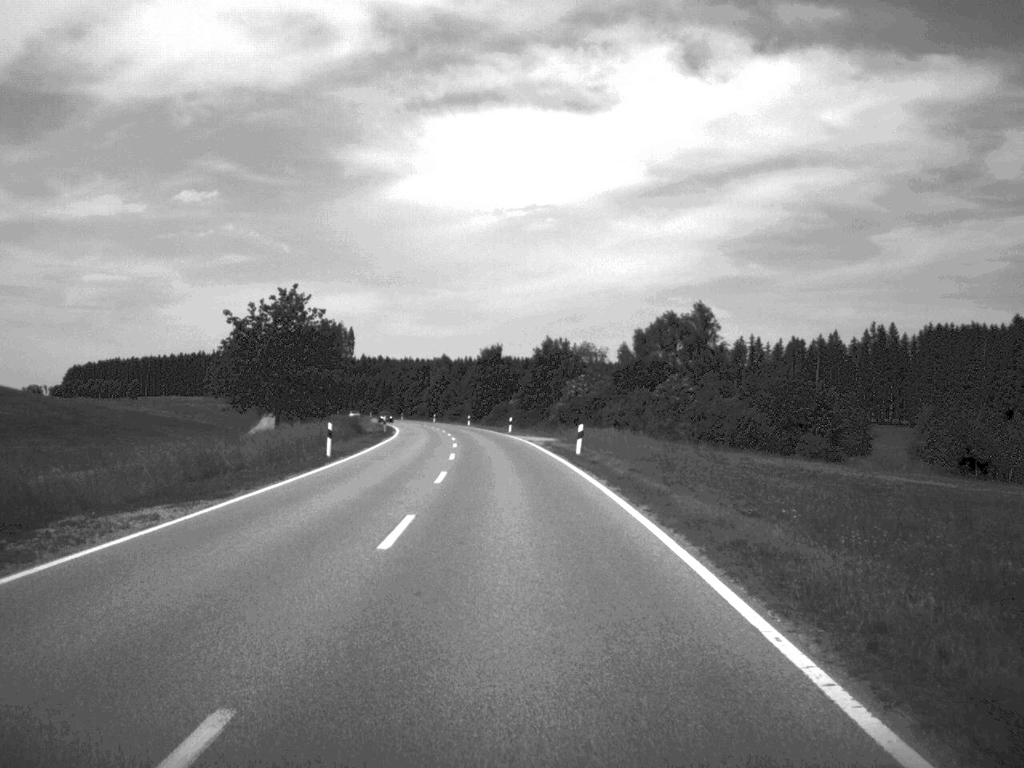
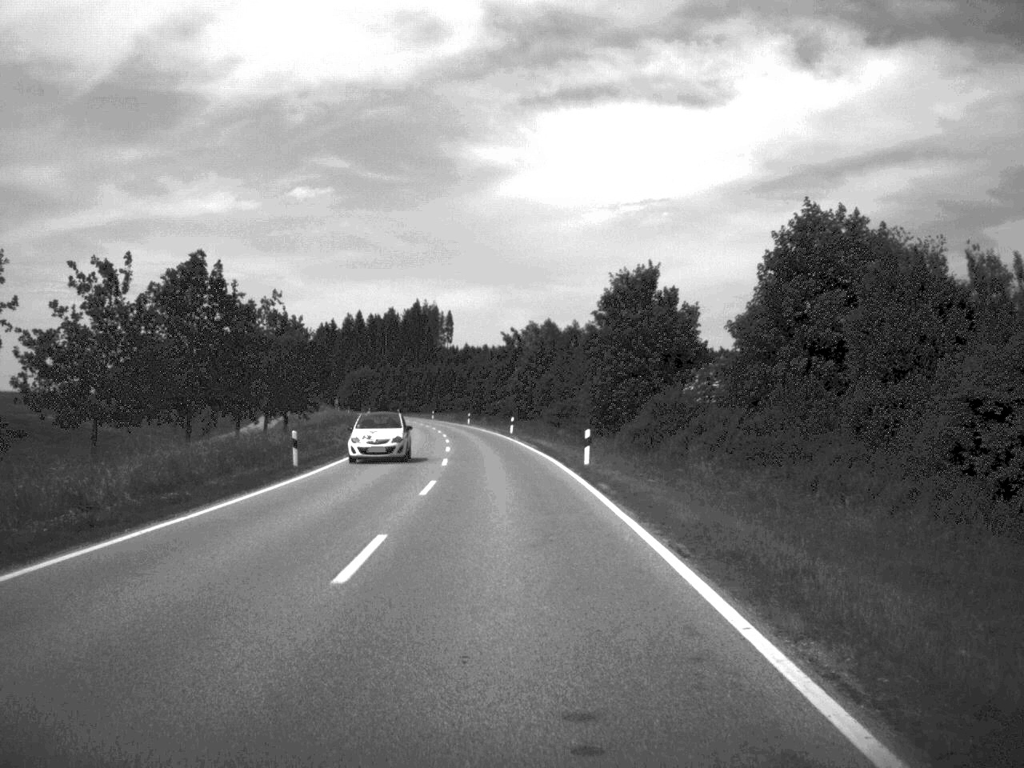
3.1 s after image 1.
(-3.7, +84.3) m; -5°
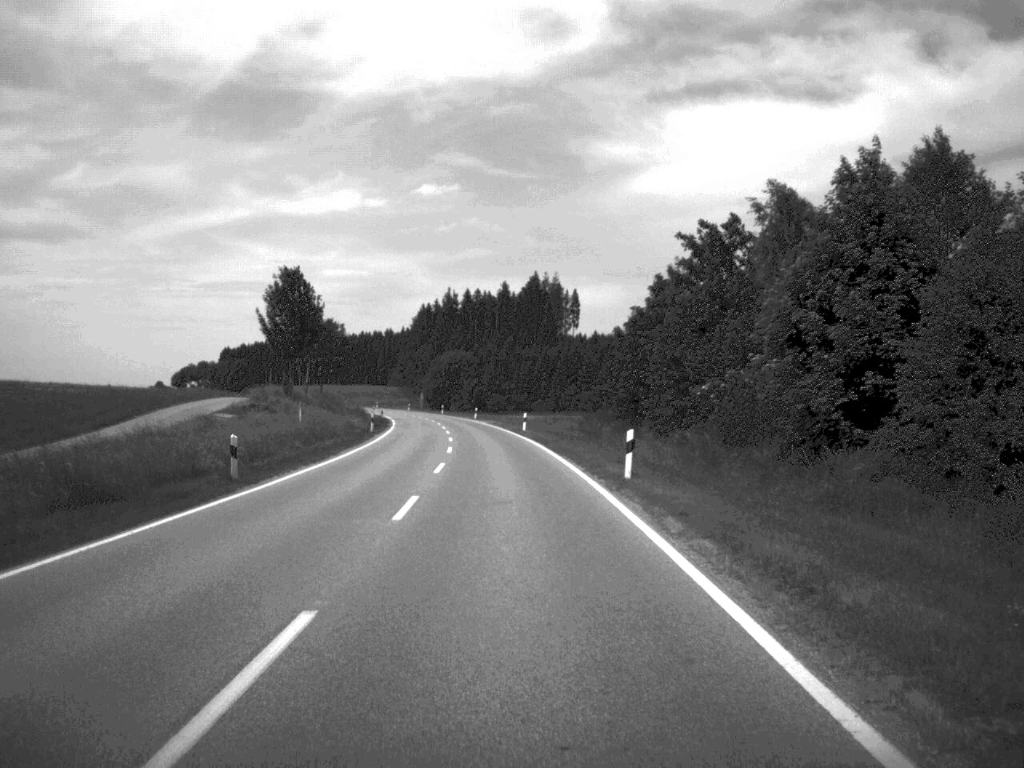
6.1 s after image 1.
(-4.5, +87.5) m; -6°
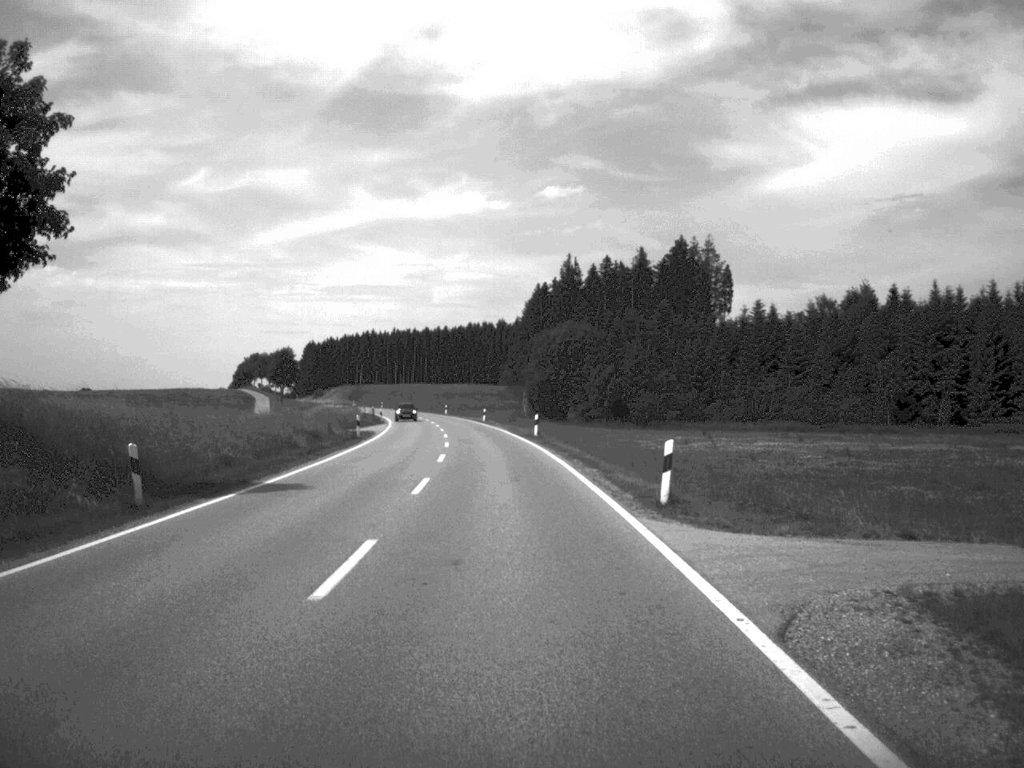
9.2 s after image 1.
(-4.4, +88.2) m; -6°
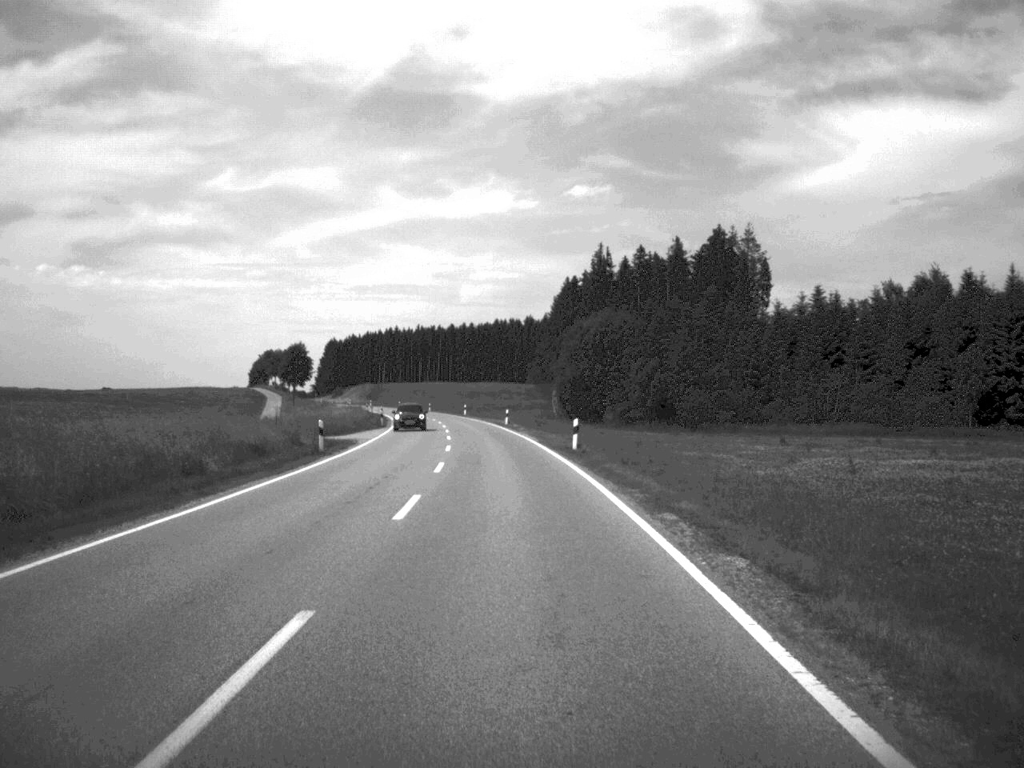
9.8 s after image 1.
(-0.2, +16.6) m; -1°
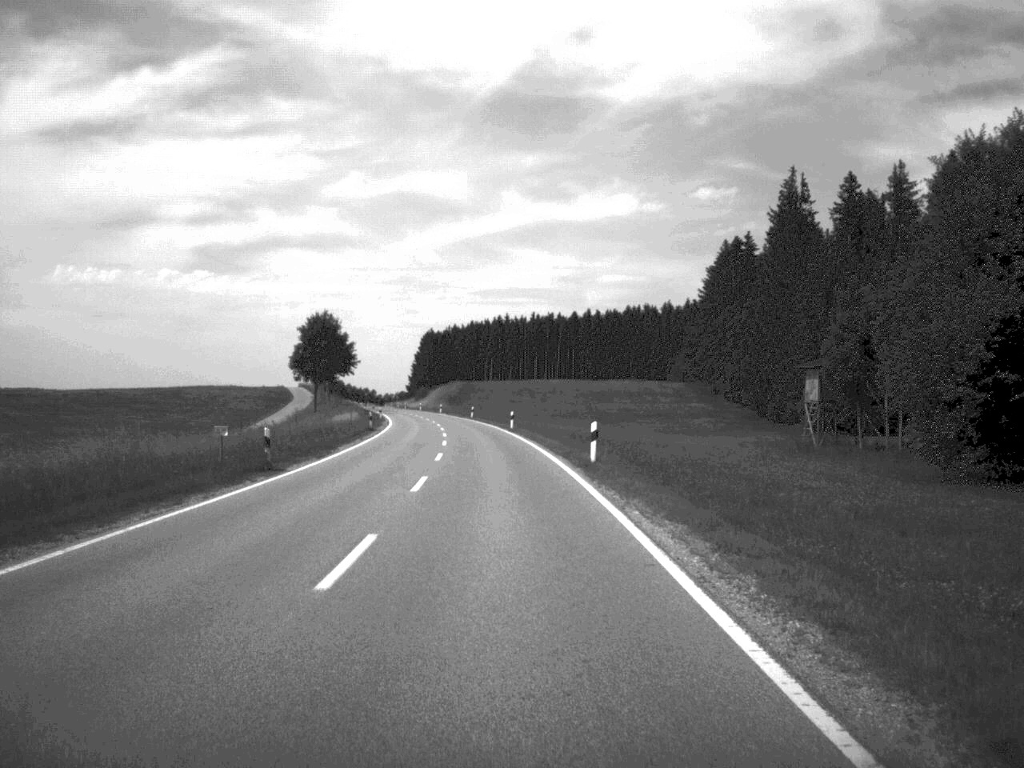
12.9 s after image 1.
(-4.2, +87.4) m; -6°
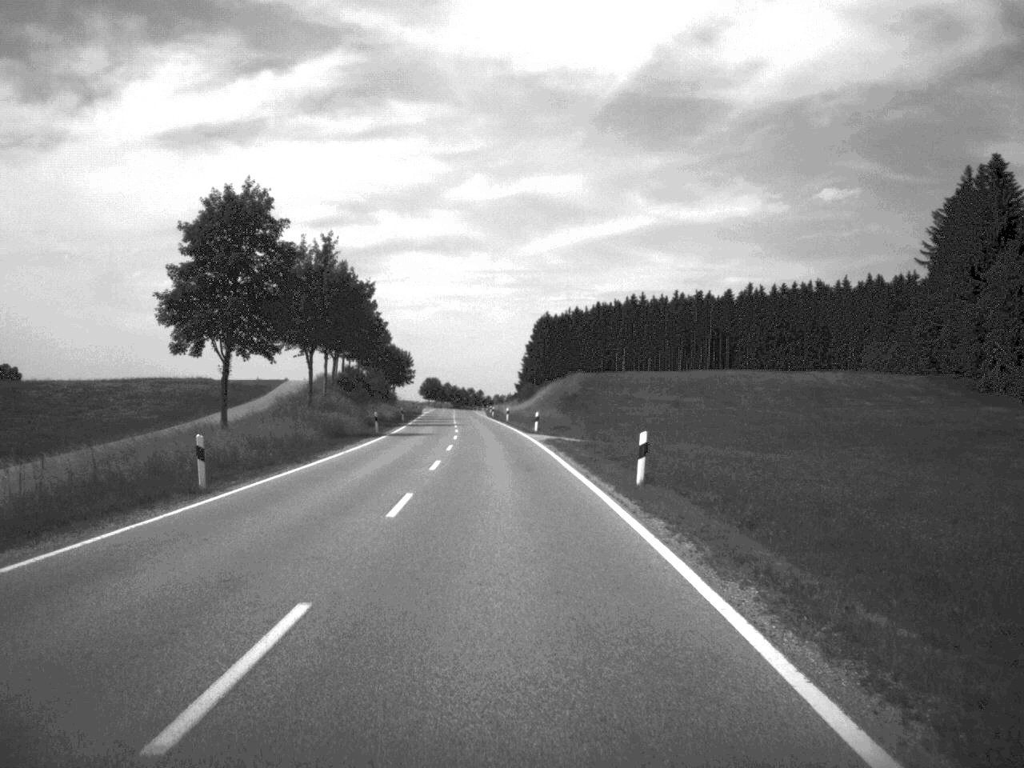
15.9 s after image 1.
(-4.3, +86.5) m; -6°
